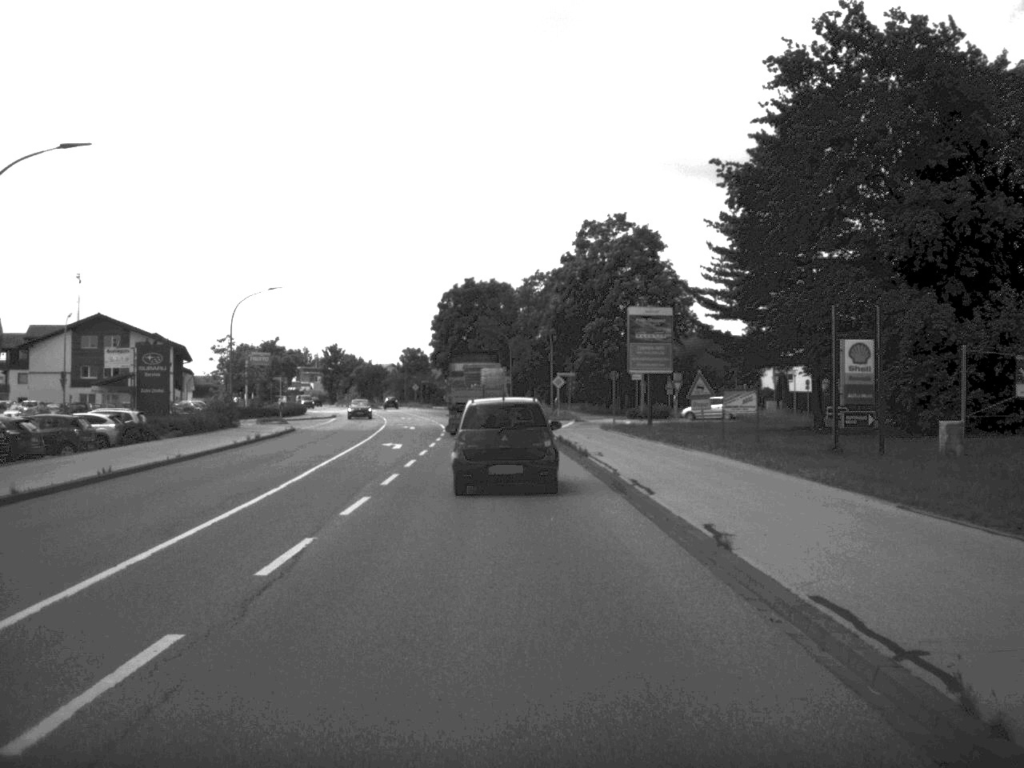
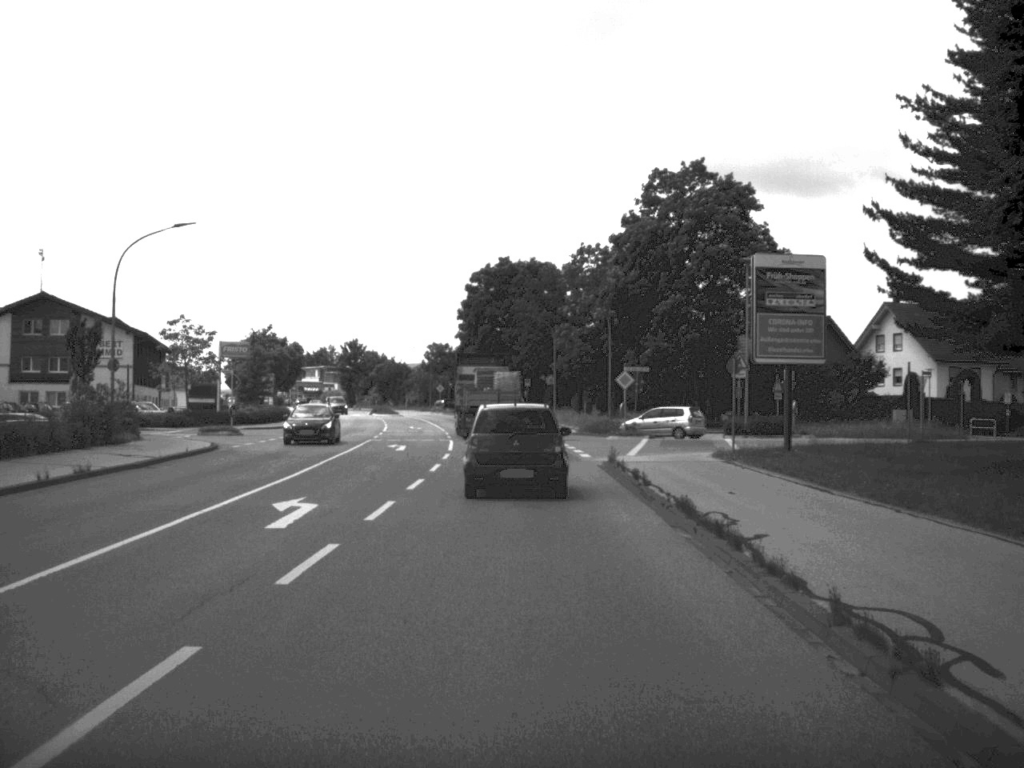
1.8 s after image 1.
(-0.4, +24.0) m; -2°
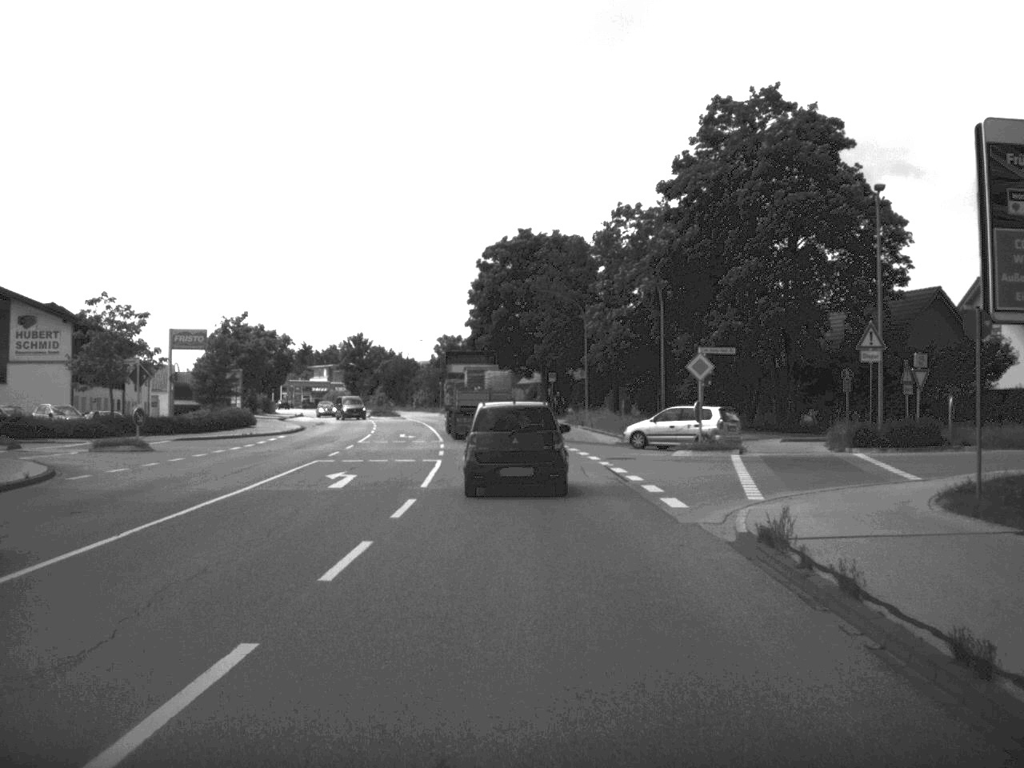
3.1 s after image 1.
(-0.2, +17.5) m; -1°
